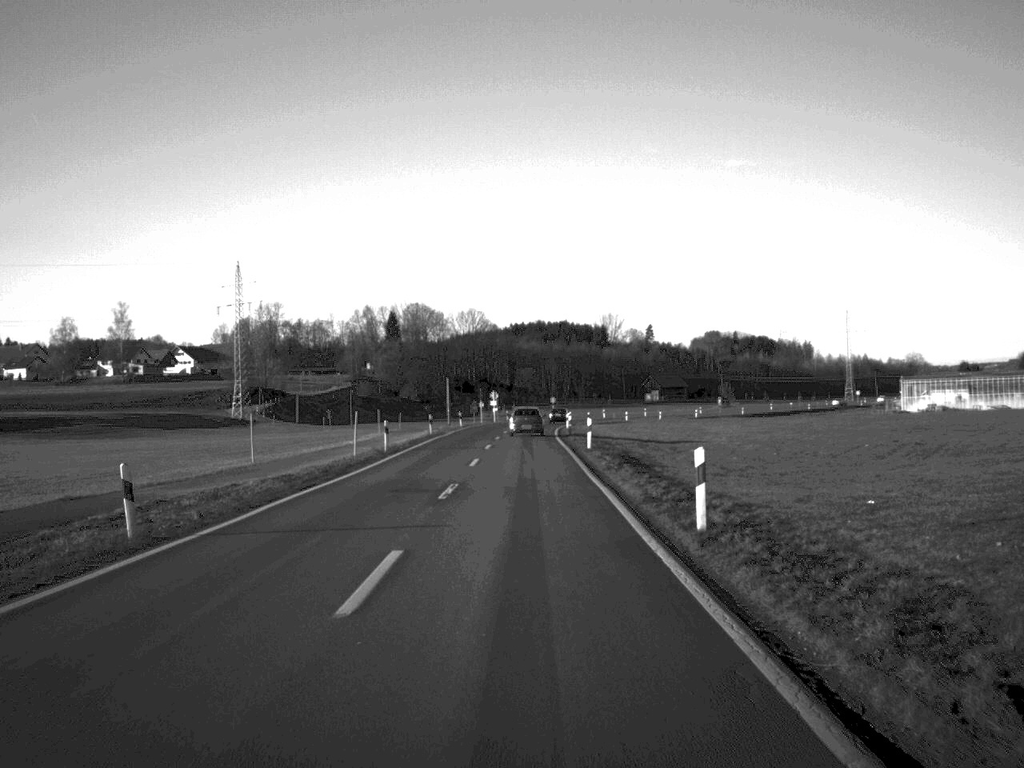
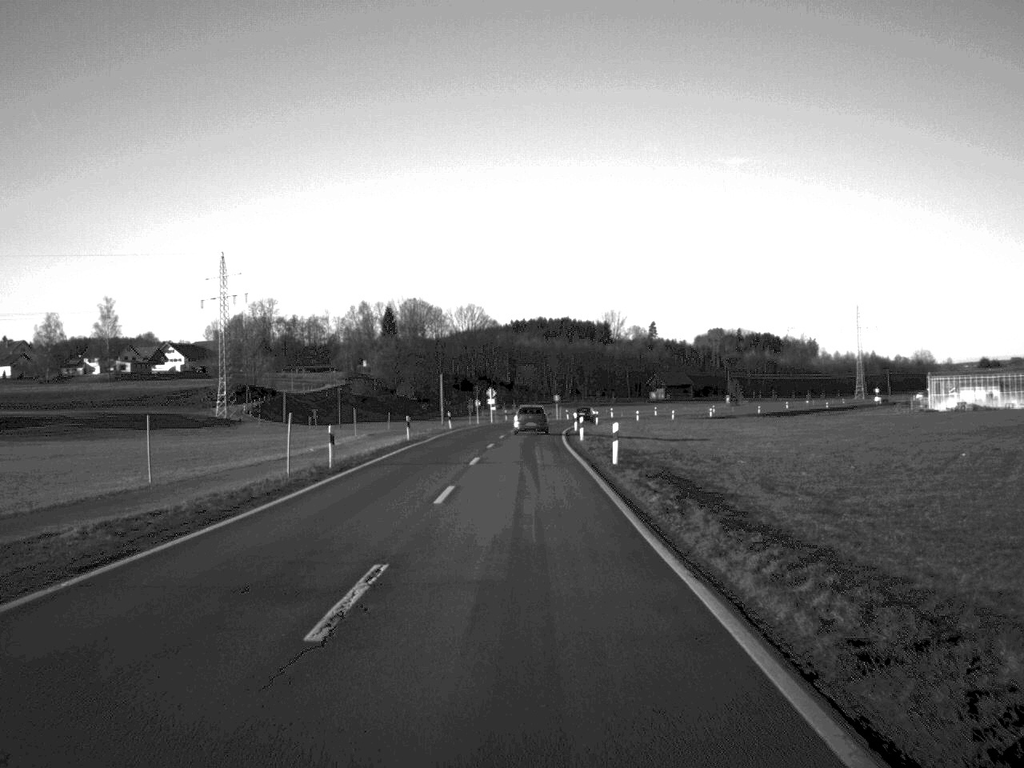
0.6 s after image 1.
(0.0, +12.9) m; 0°
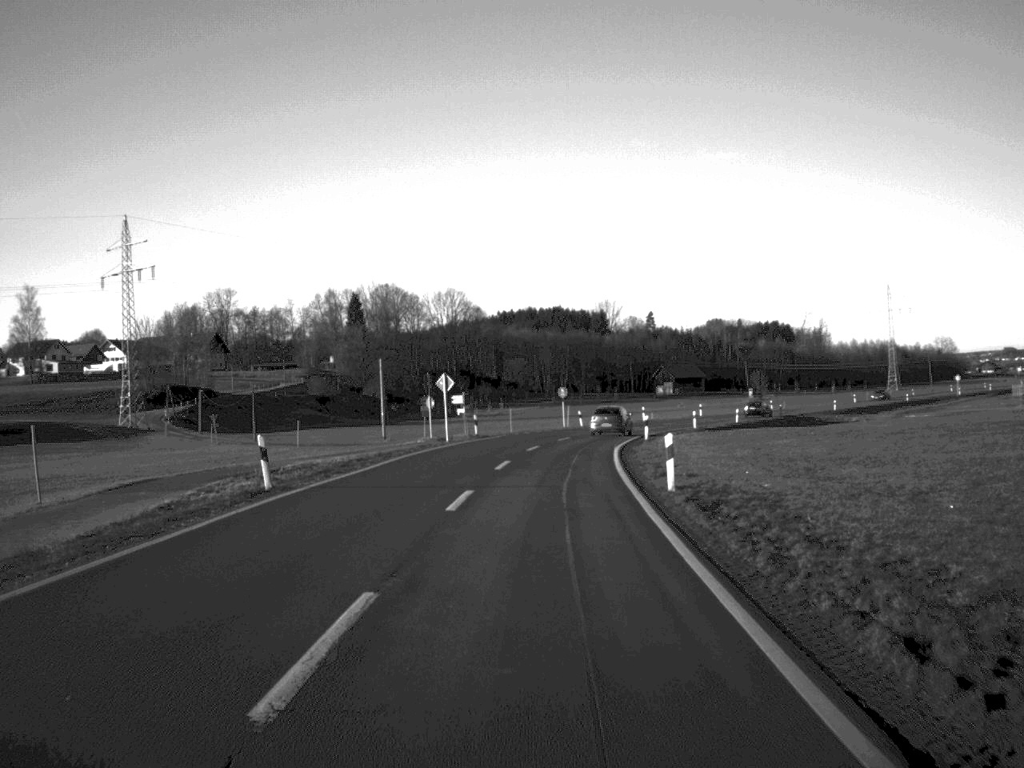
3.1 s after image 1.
(+0.1, +54.8) m; +1°
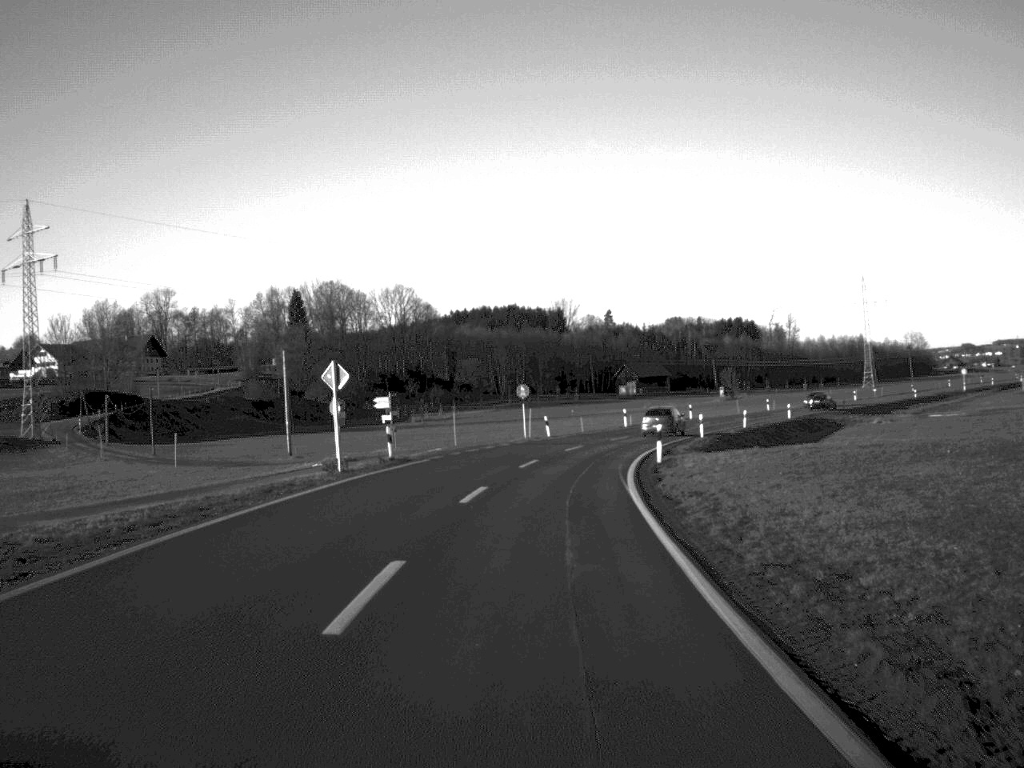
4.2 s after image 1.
(+0.6, +26.4) m; +3°
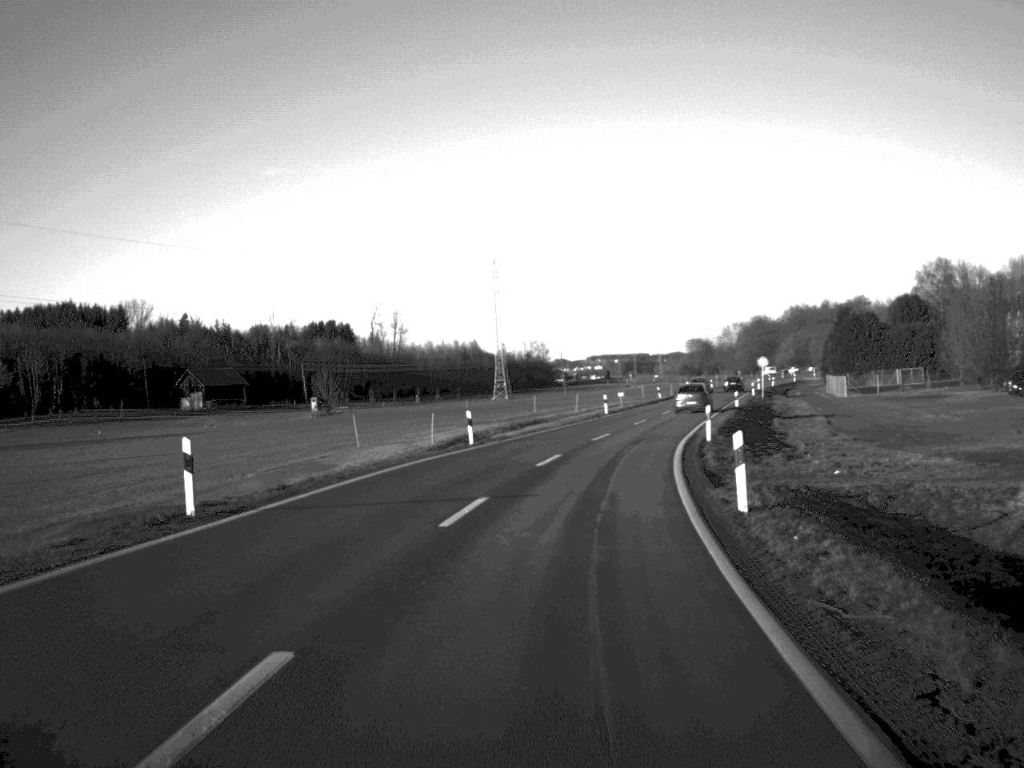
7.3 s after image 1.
(+9.2, +65.6) m; +17°
